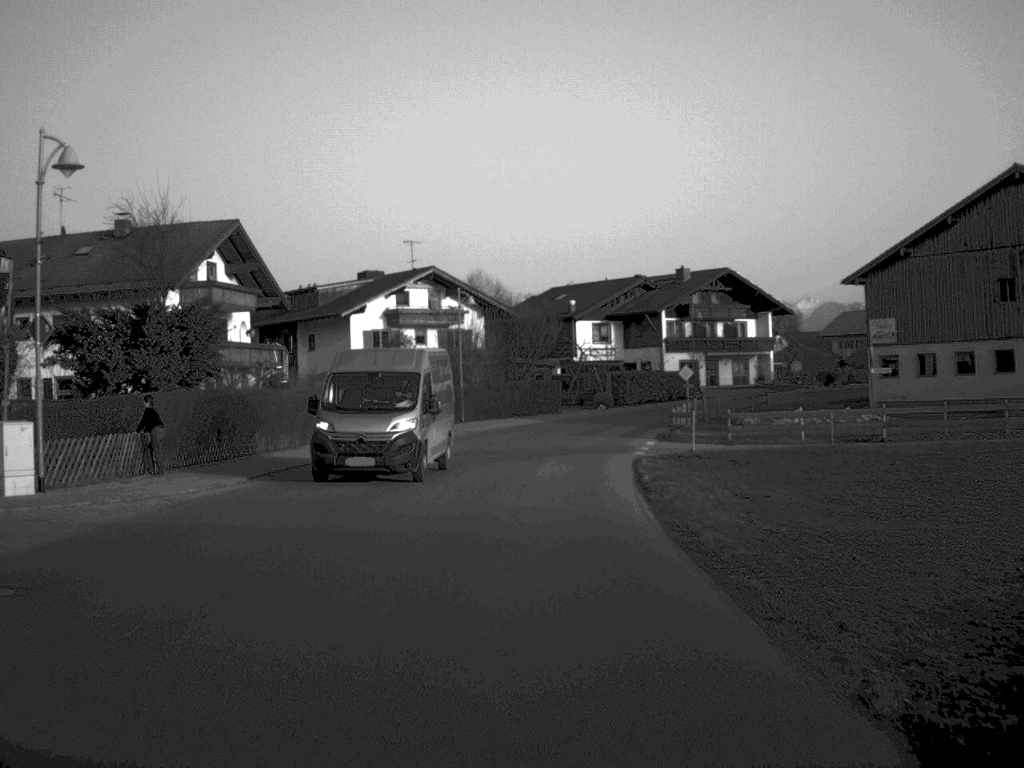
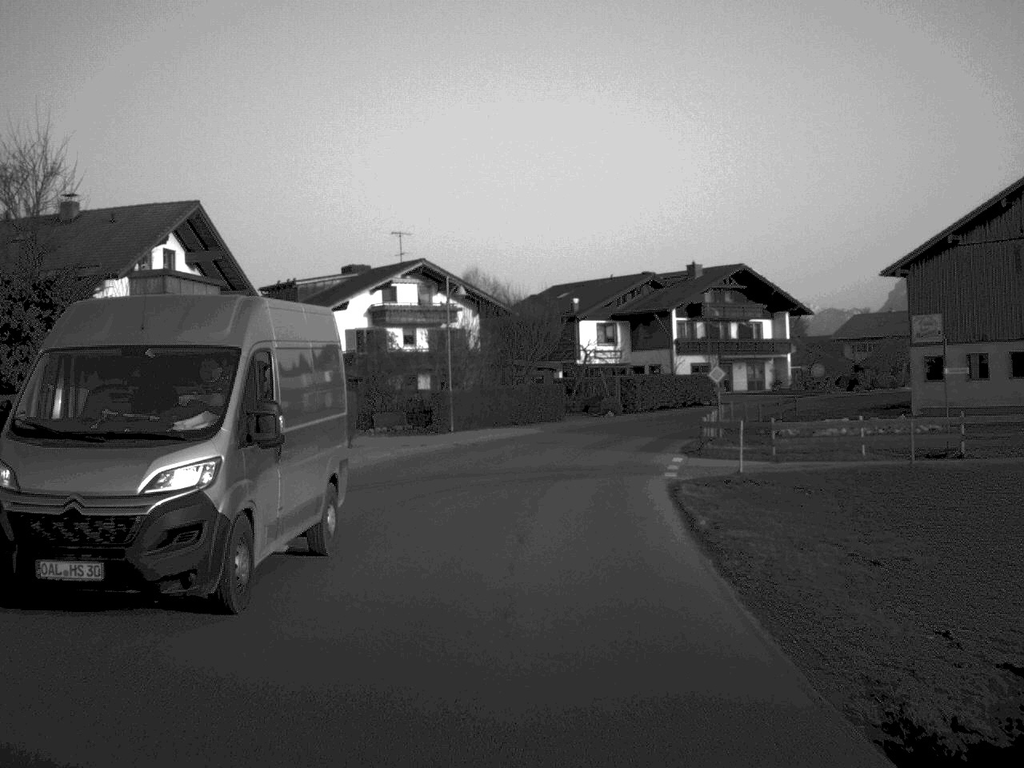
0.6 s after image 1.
(0.0, +7.6) m; 0°
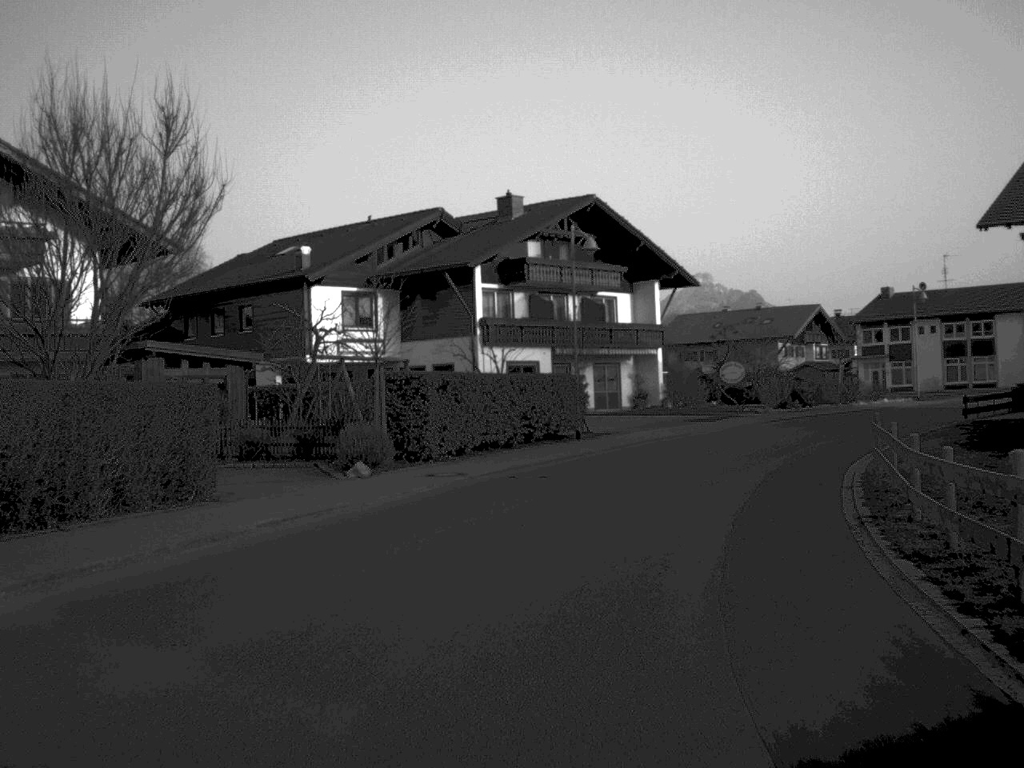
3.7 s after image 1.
(+2.6, +40.1) m; +11°
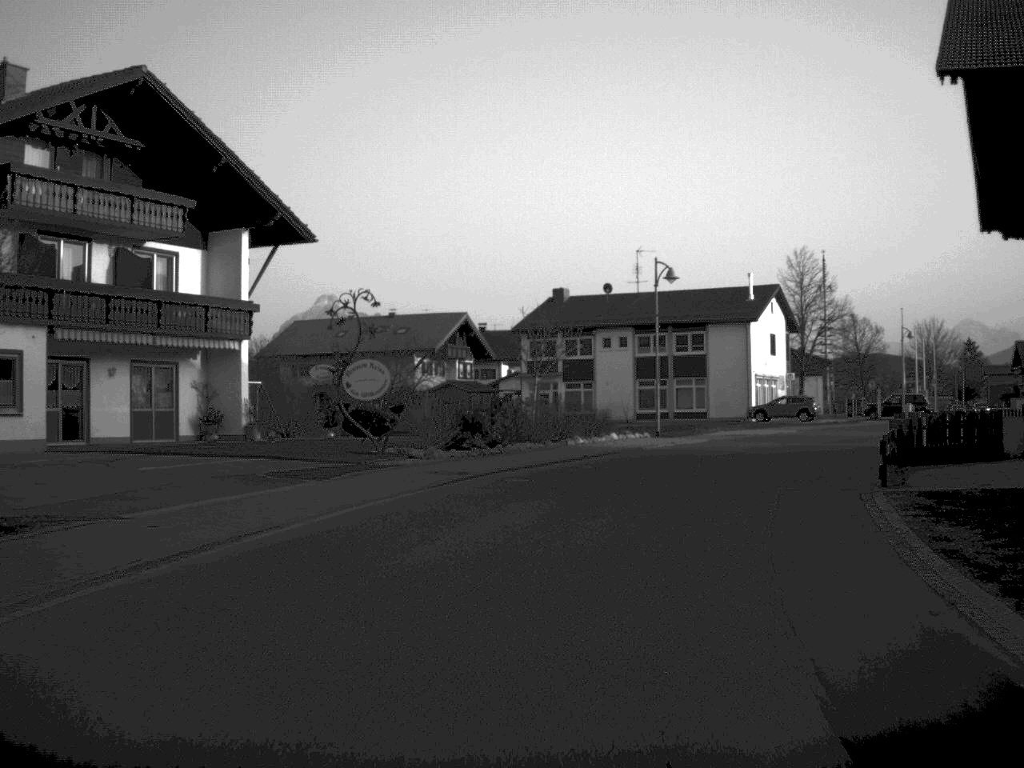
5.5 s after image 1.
(+3.4, +24.4) m; +17°
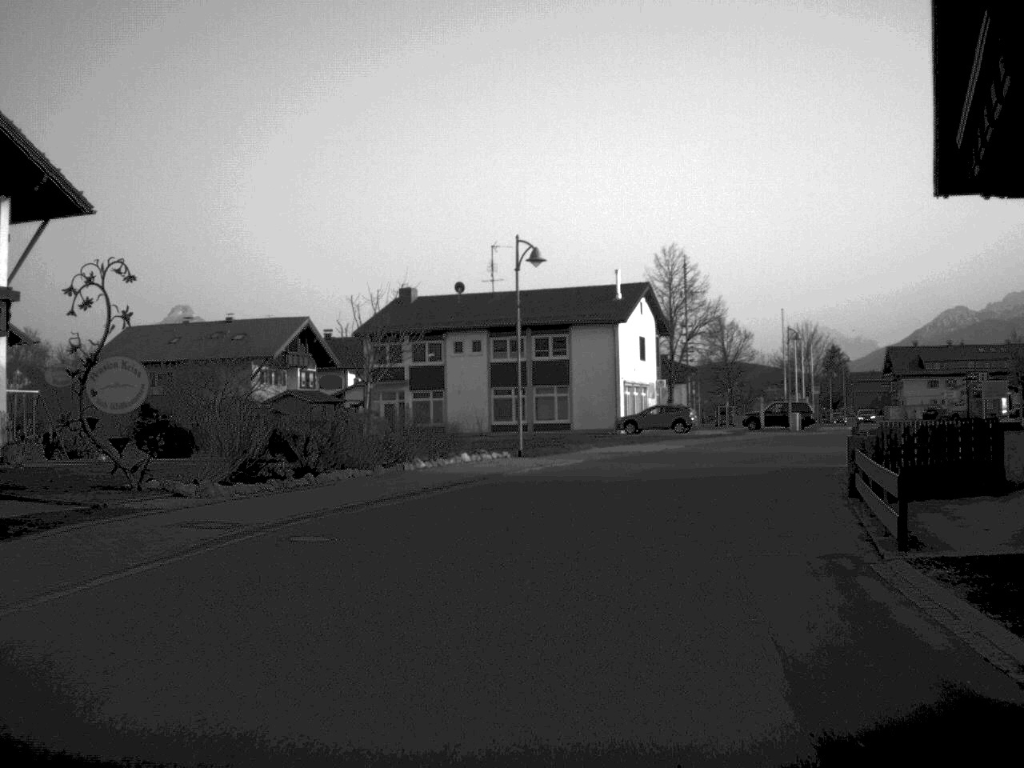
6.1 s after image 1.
(+0.5, +8.1) m; +7°
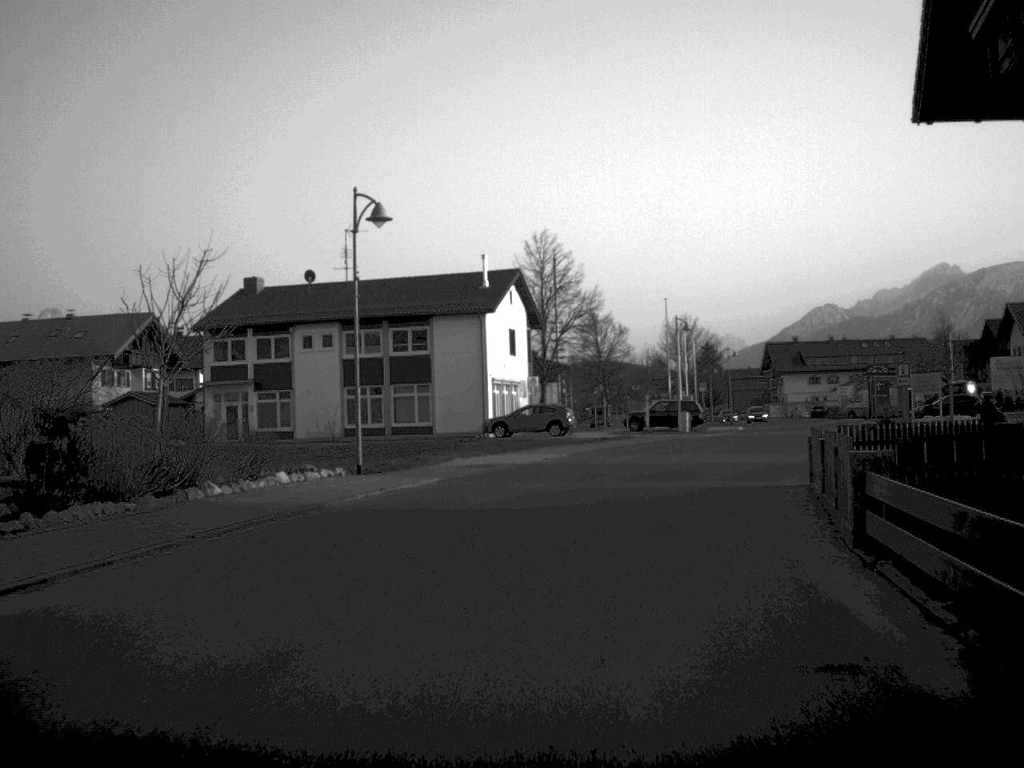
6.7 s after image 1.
(+0.4, +7.7) m; +6°
